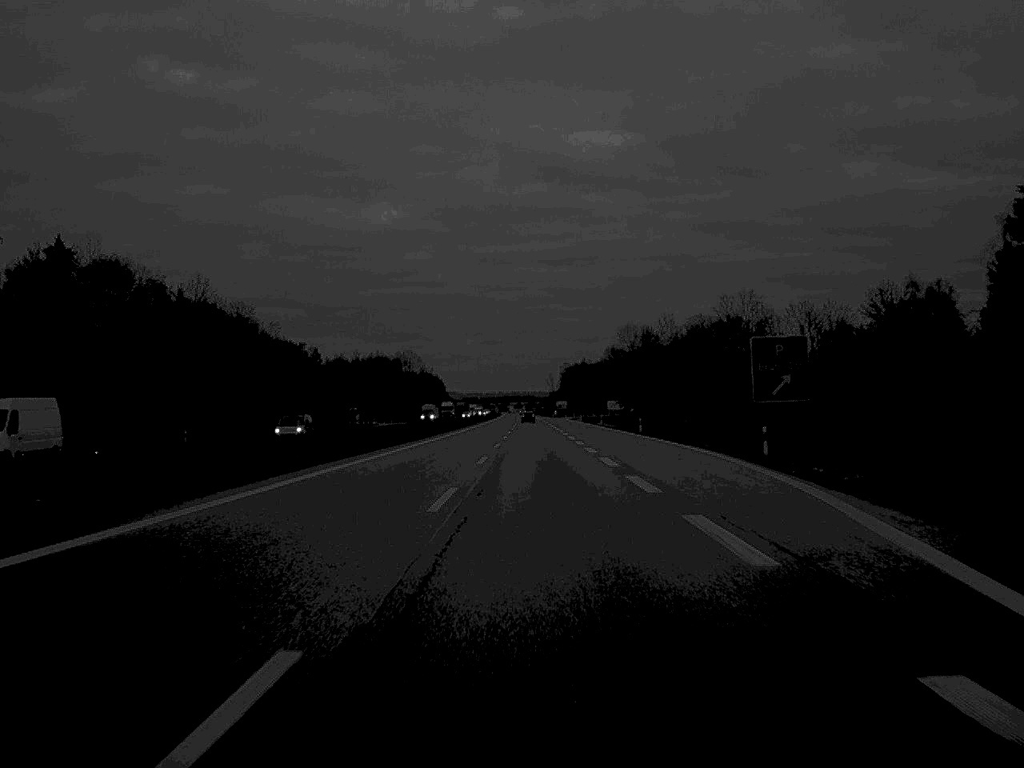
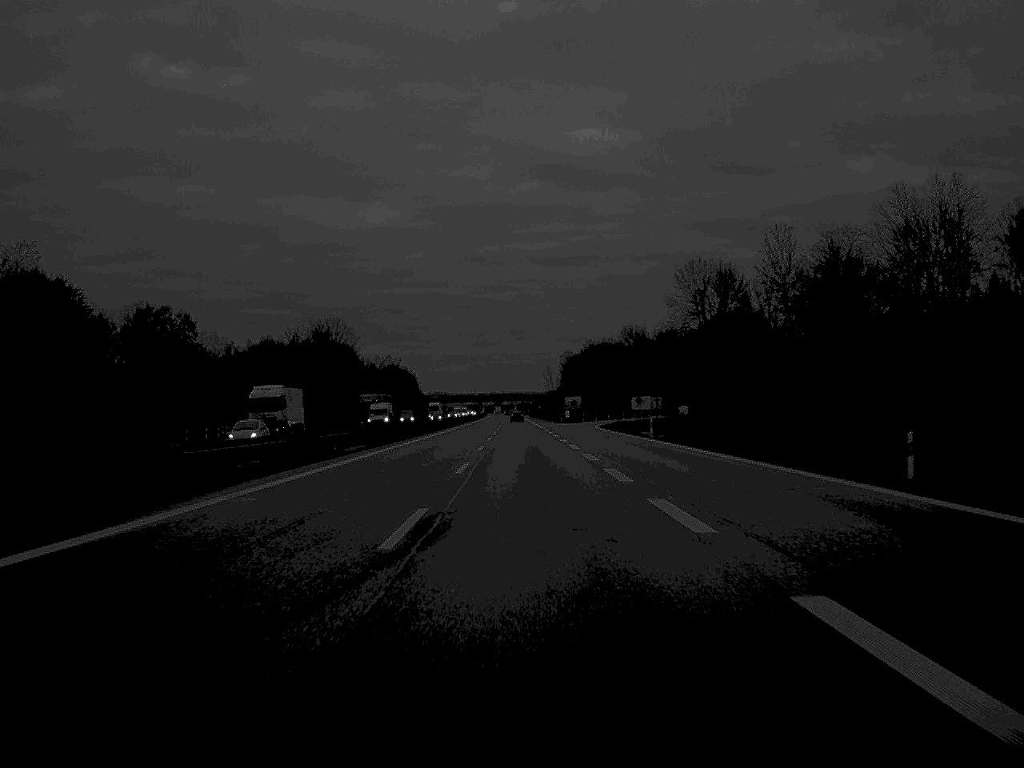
(+0.2, +113.8) m; 0°
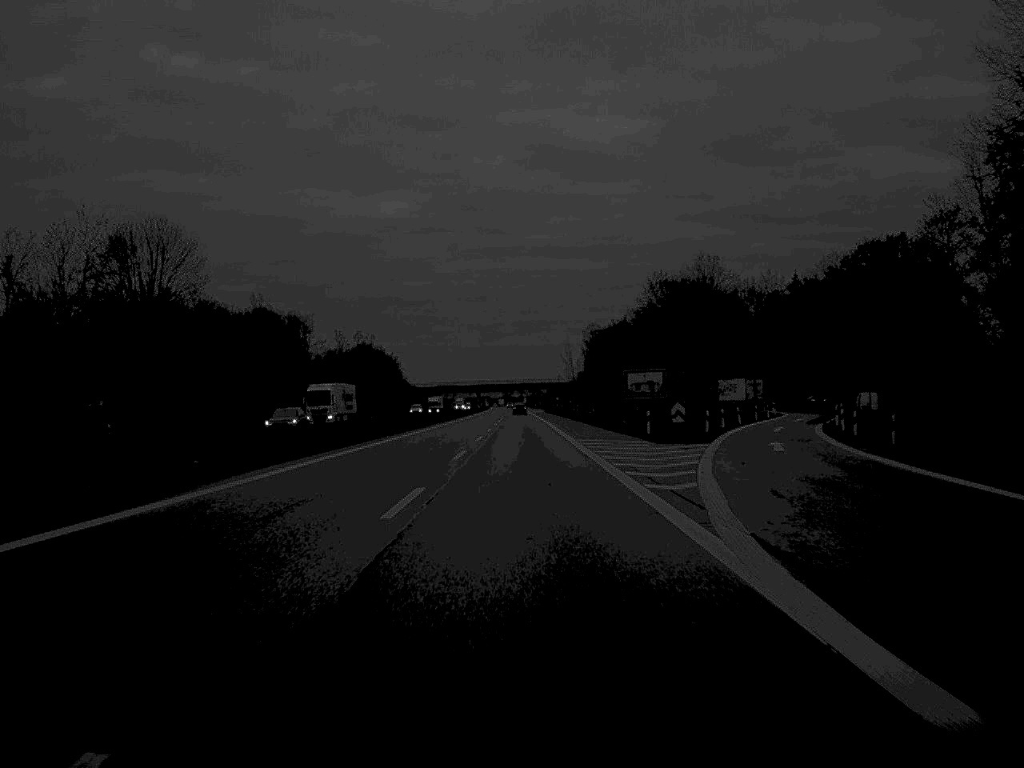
(-0.5, +104.6) m; 0°
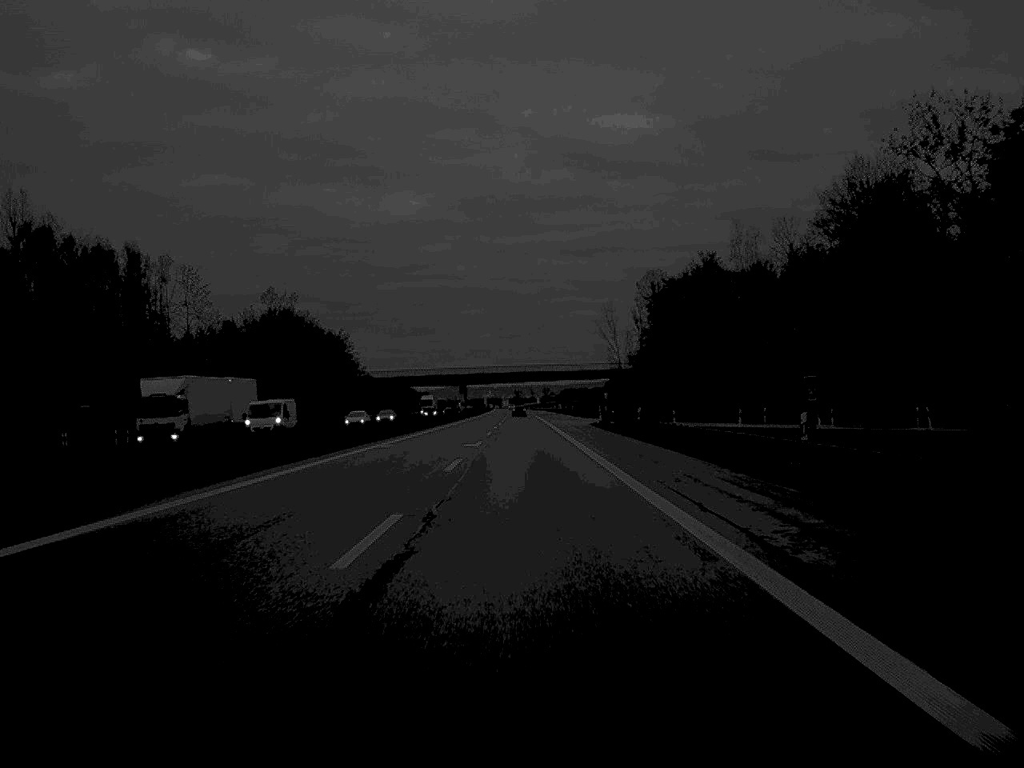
(-0.9, +130.7) m; -1°
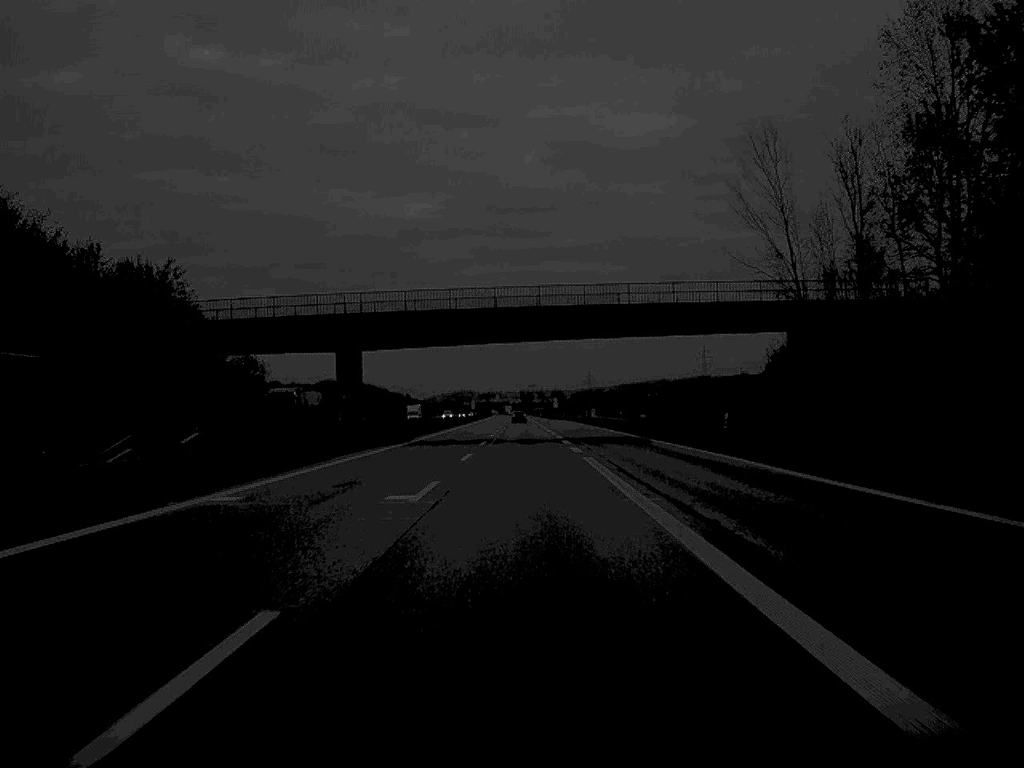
(-0.5, +134.2) m; 0°
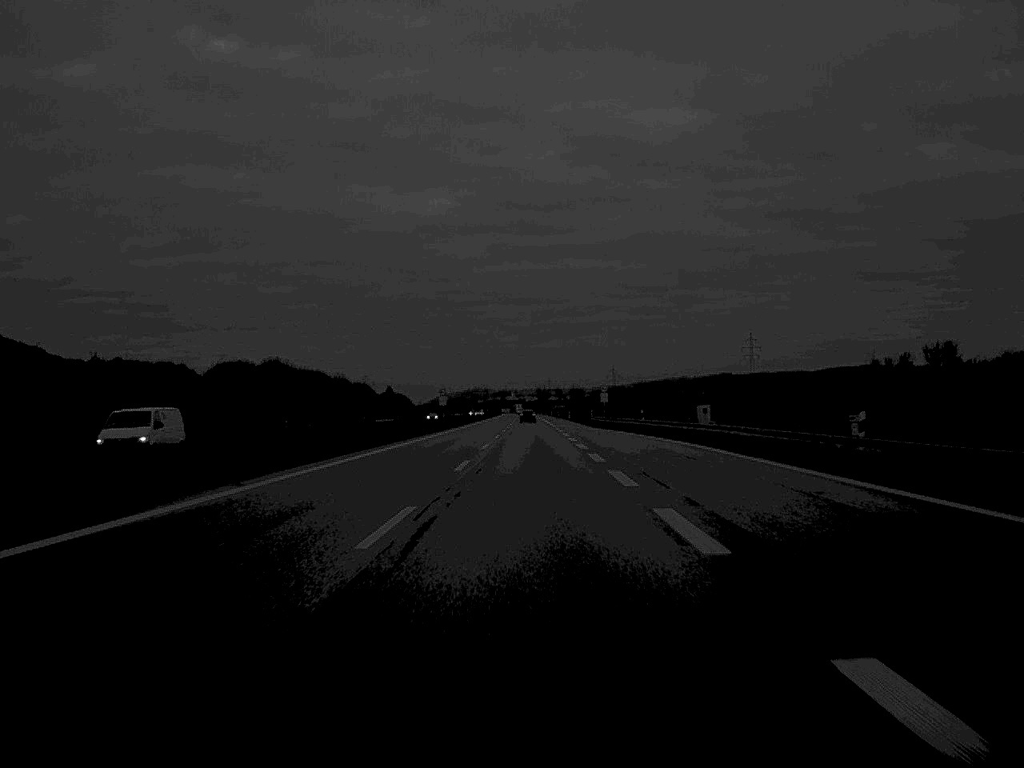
(-0.6, +115.7) m; -1°
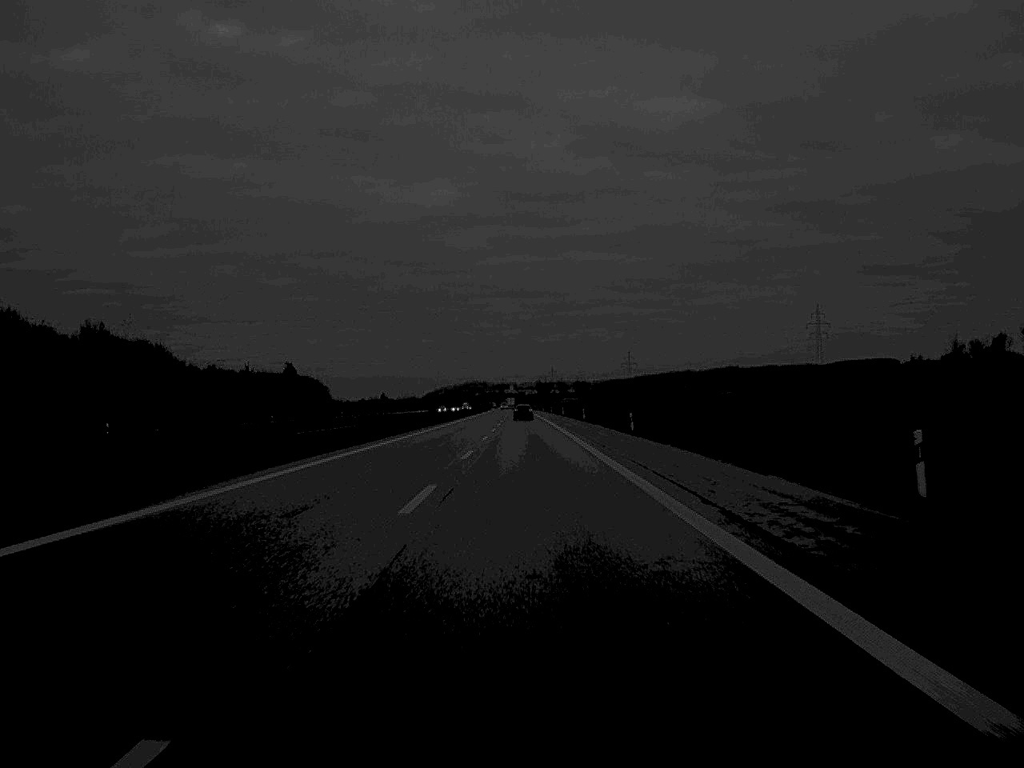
(0.0, +157.2) m; 0°
